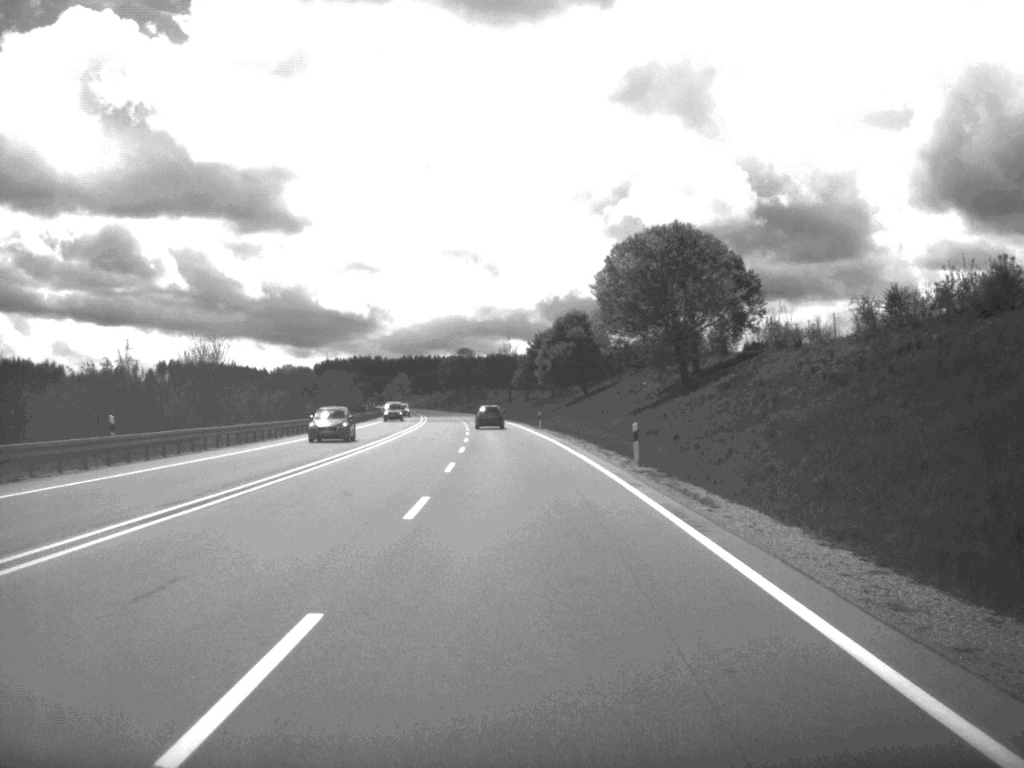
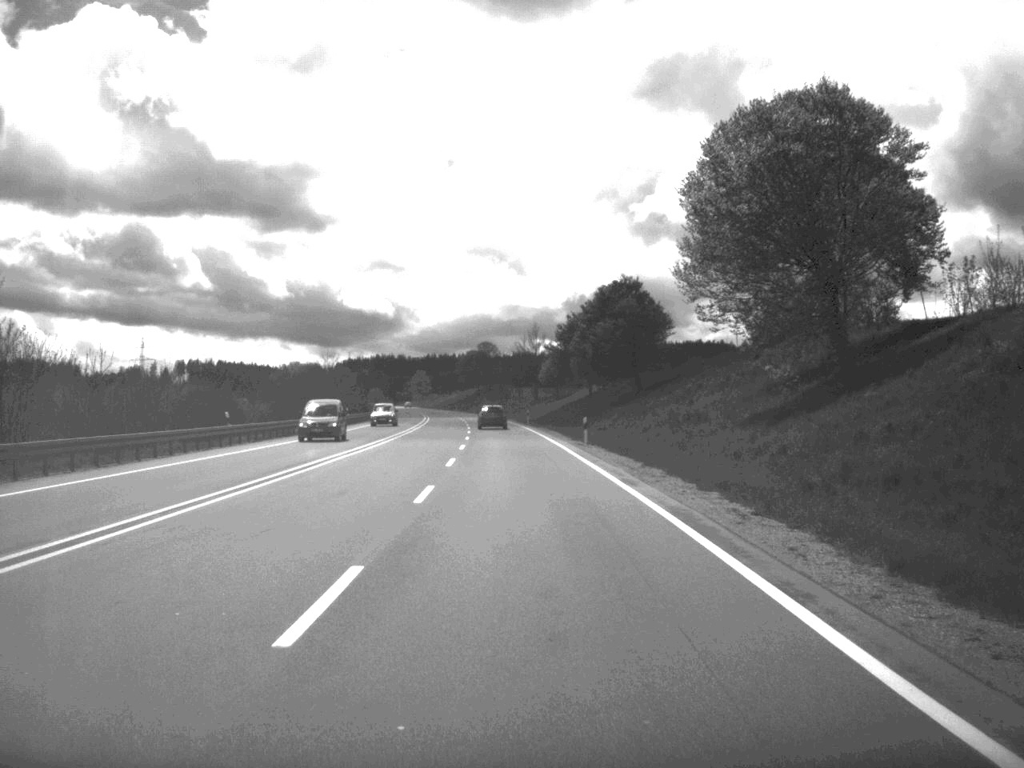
(-0.4, +32.9) m; -1°
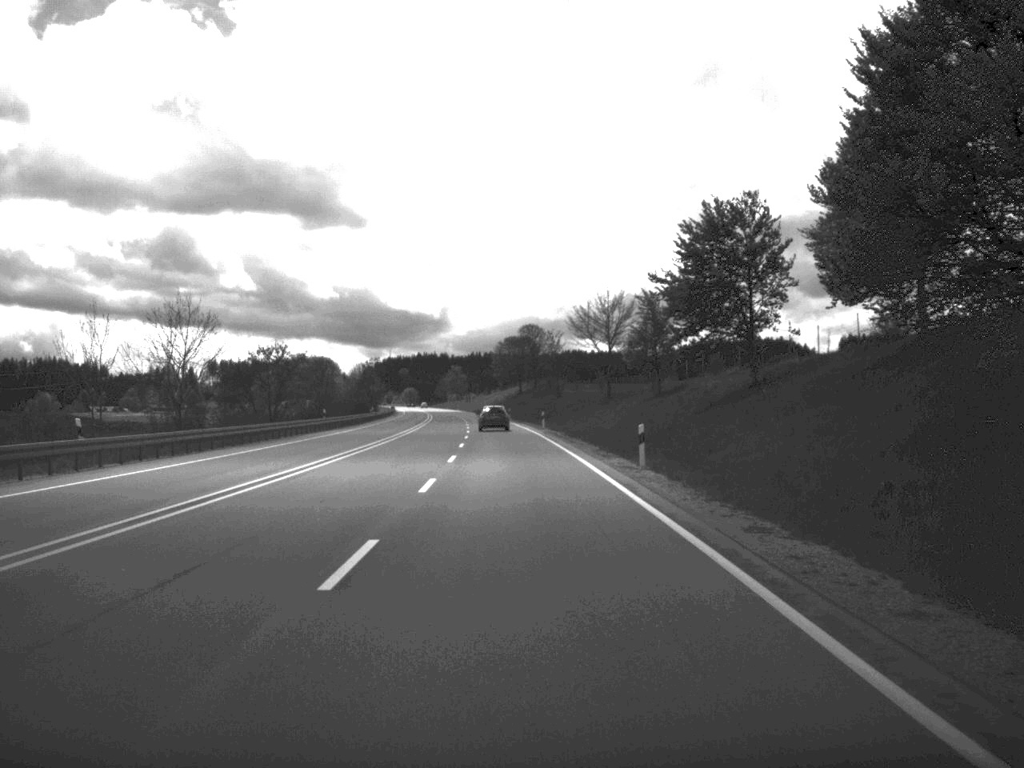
(-1.5, +68.7) m; -2°
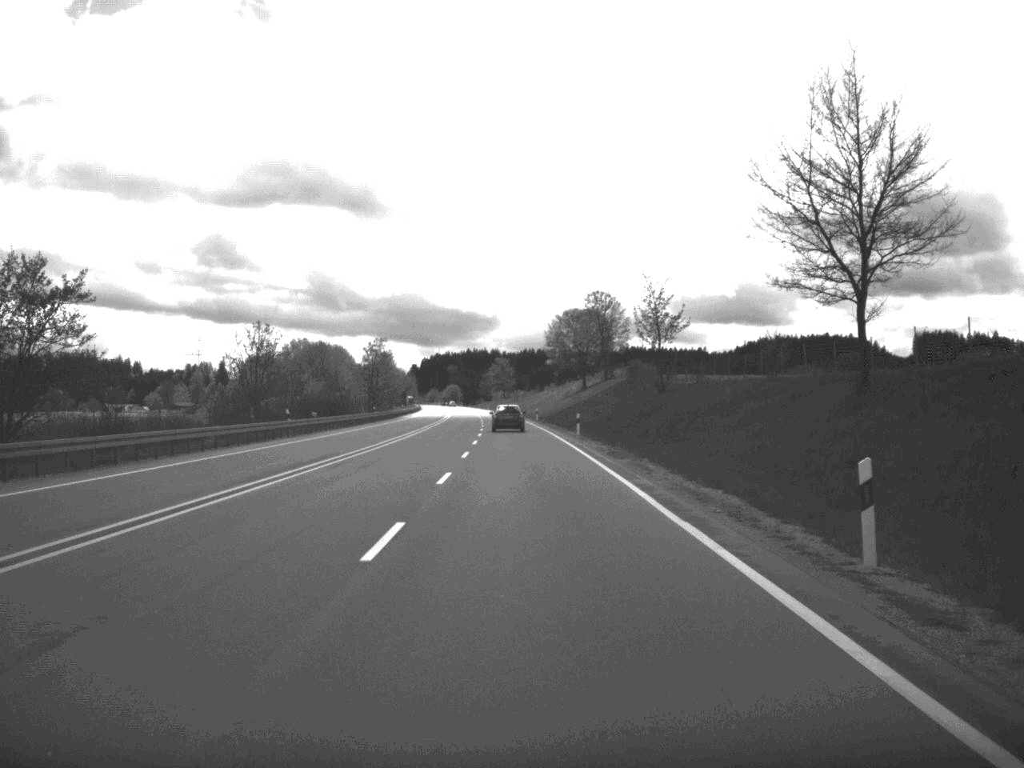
(-1.7, +69.3) m; -3°
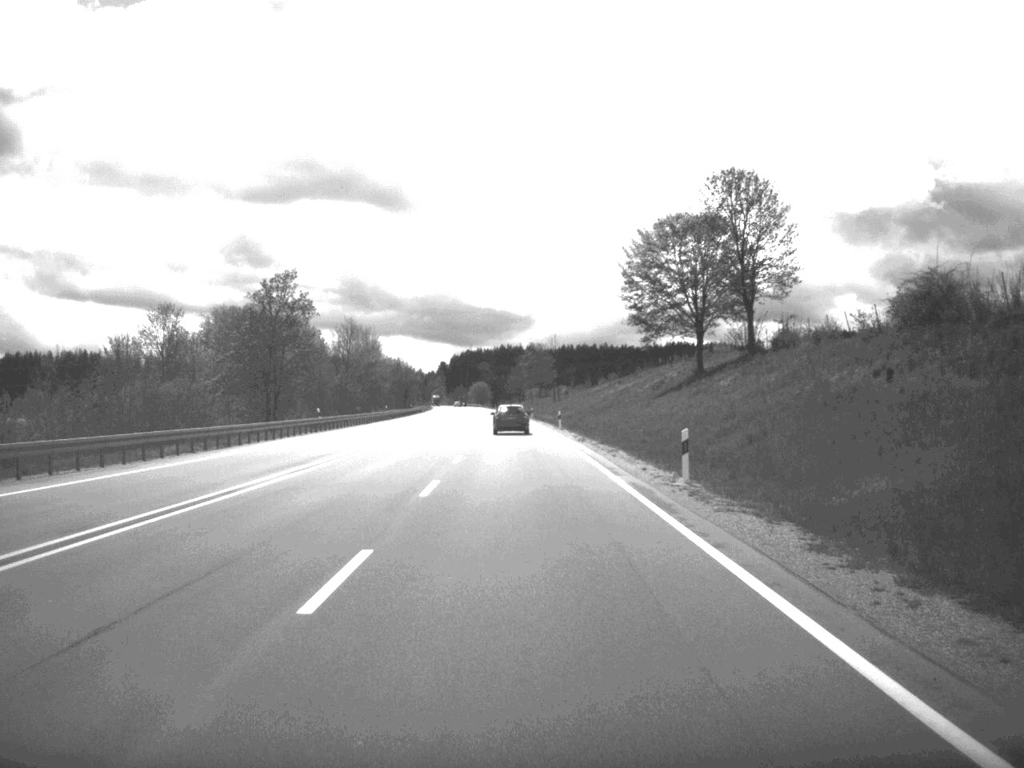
(-1.4, +86.2) m; -2°
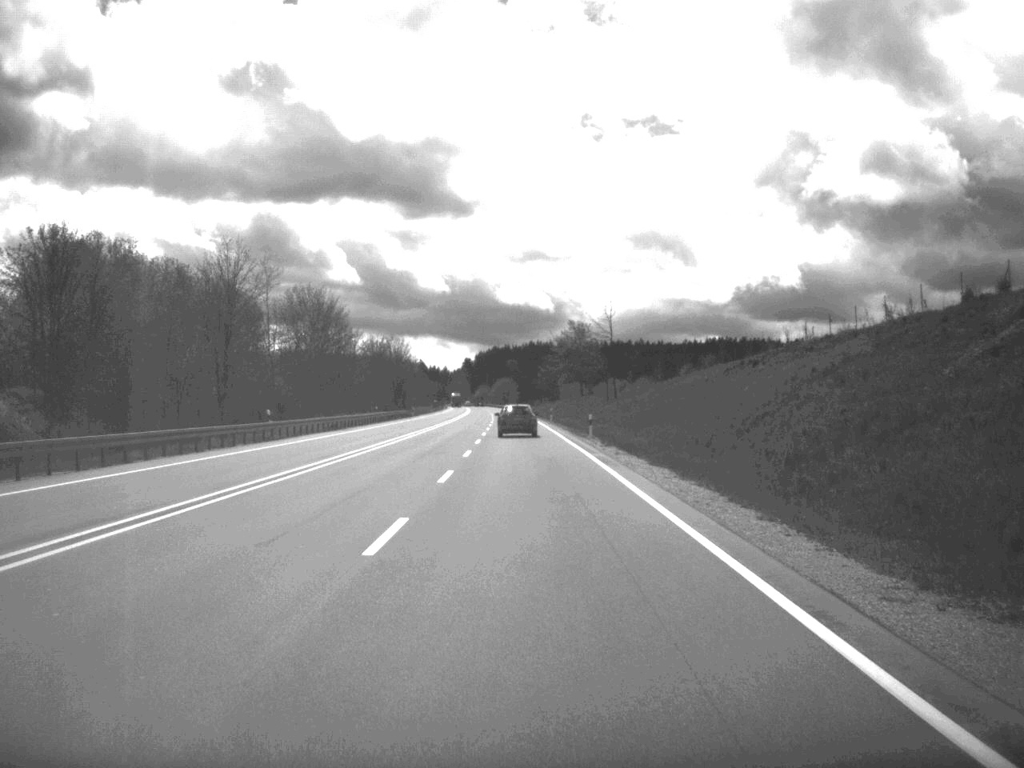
(-1.0, +67.6) m; -2°
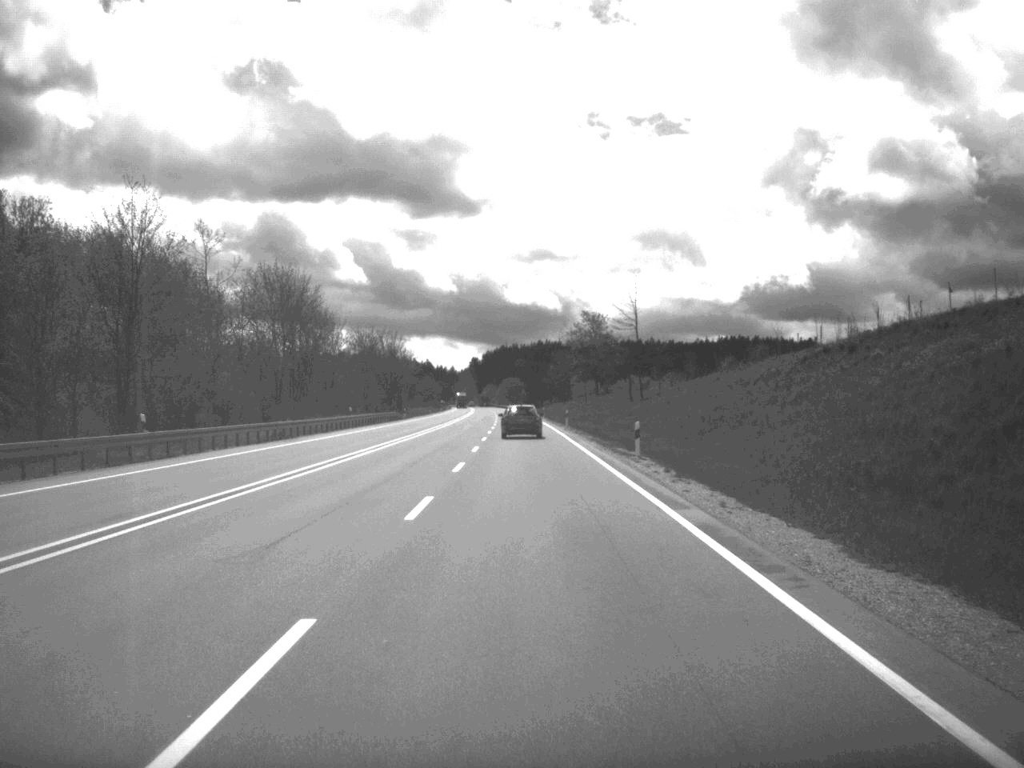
(-0.1, +19.7) m; 0°
